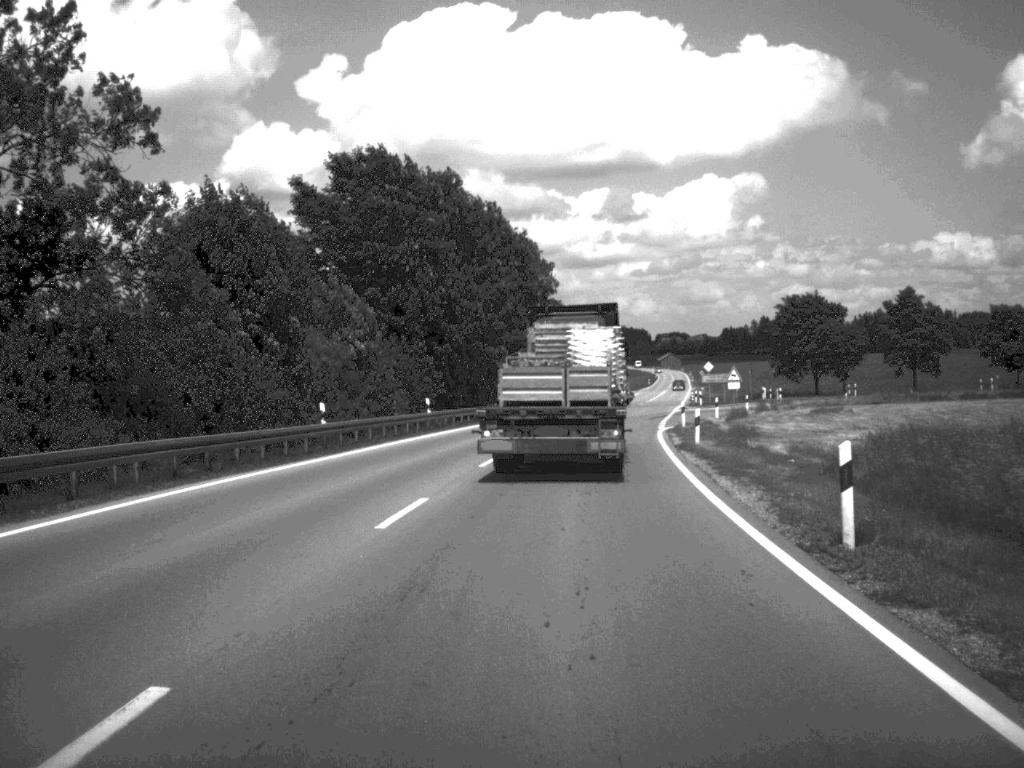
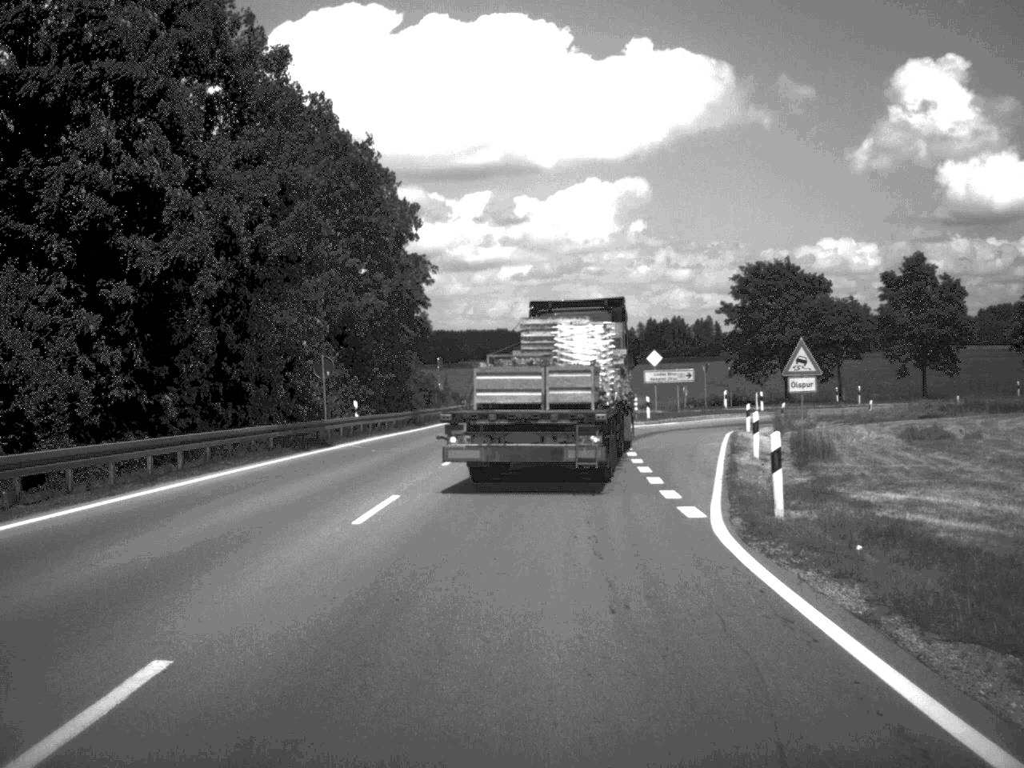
(+1.6, +34.5) m; +5°
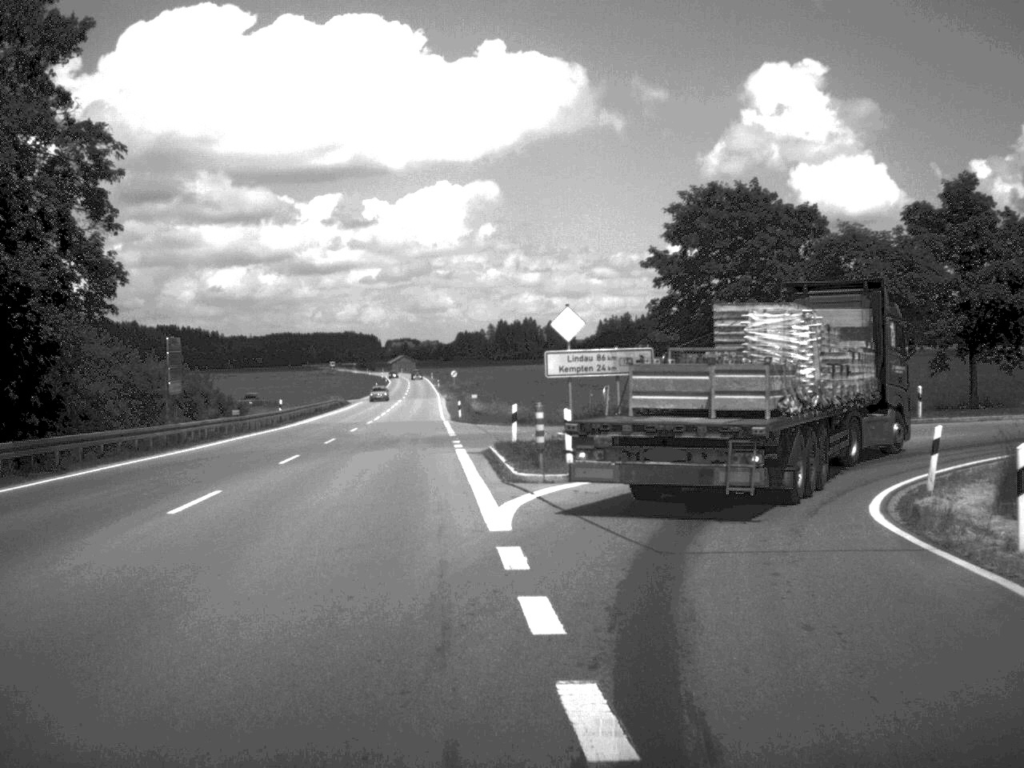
(+1.7, +33.7) m; +6°
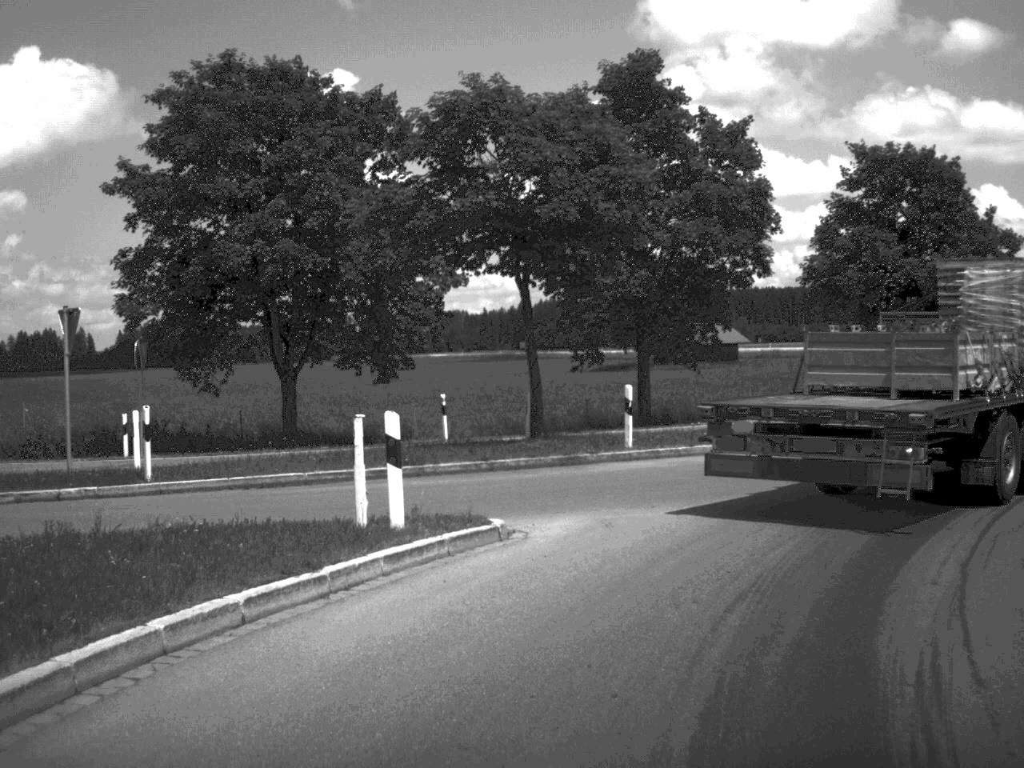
(+2.8, +20.7) m; +22°
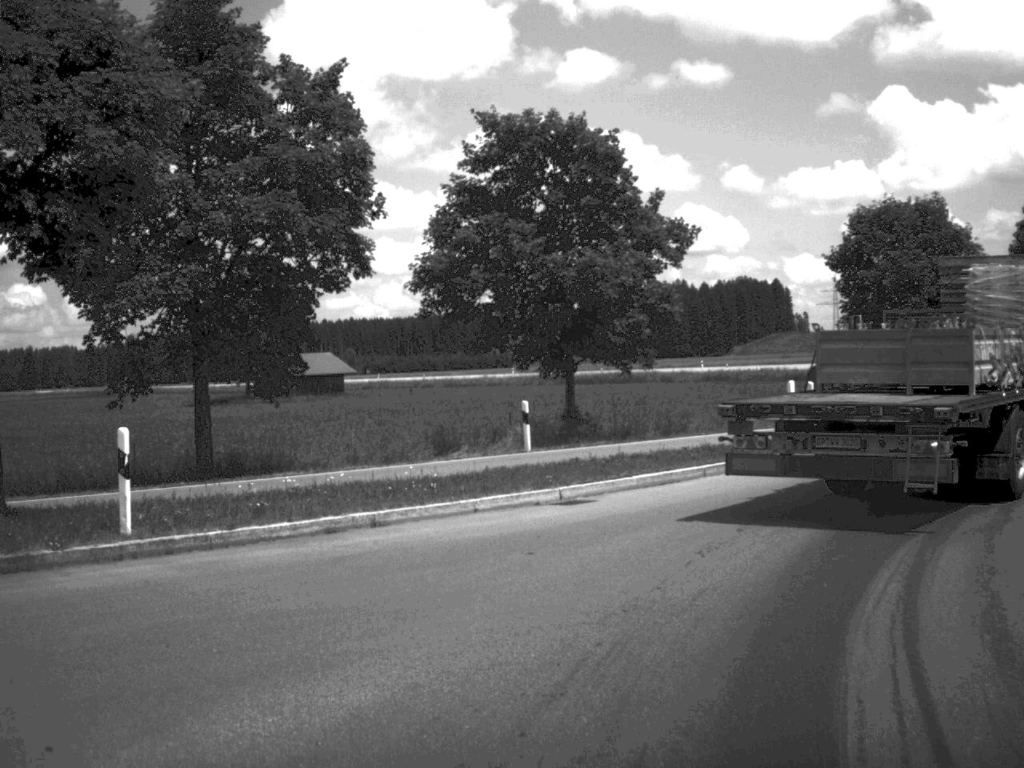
(+1.3, +8.5) m; +17°
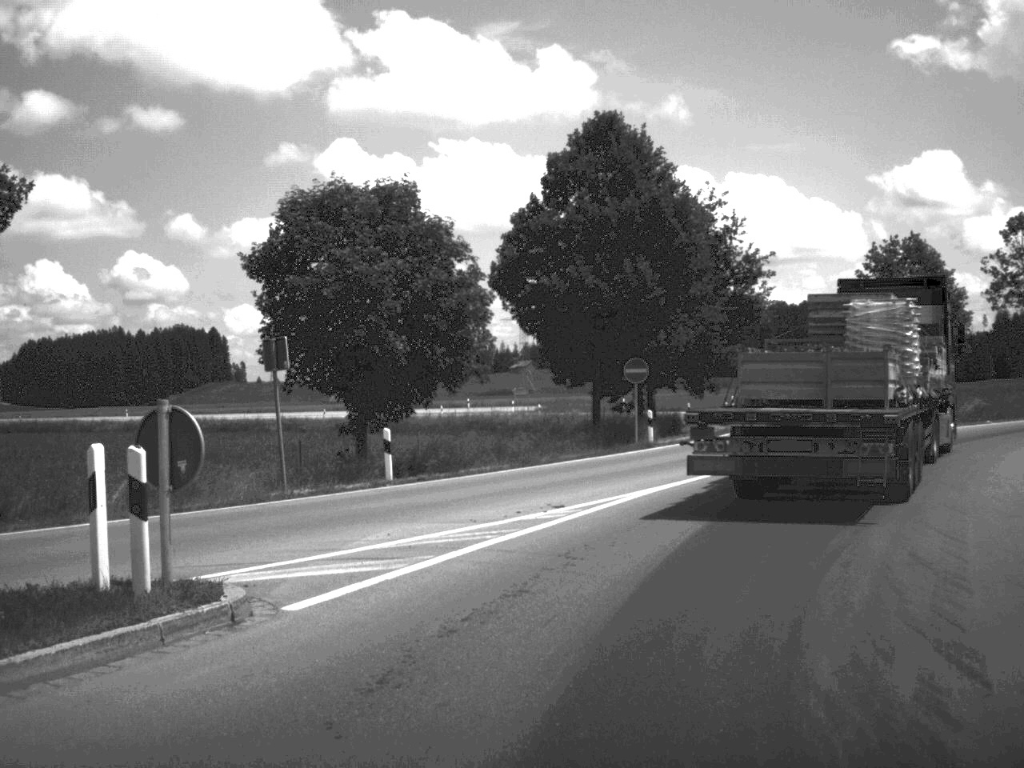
(+2.7, +12.1) m; +25°
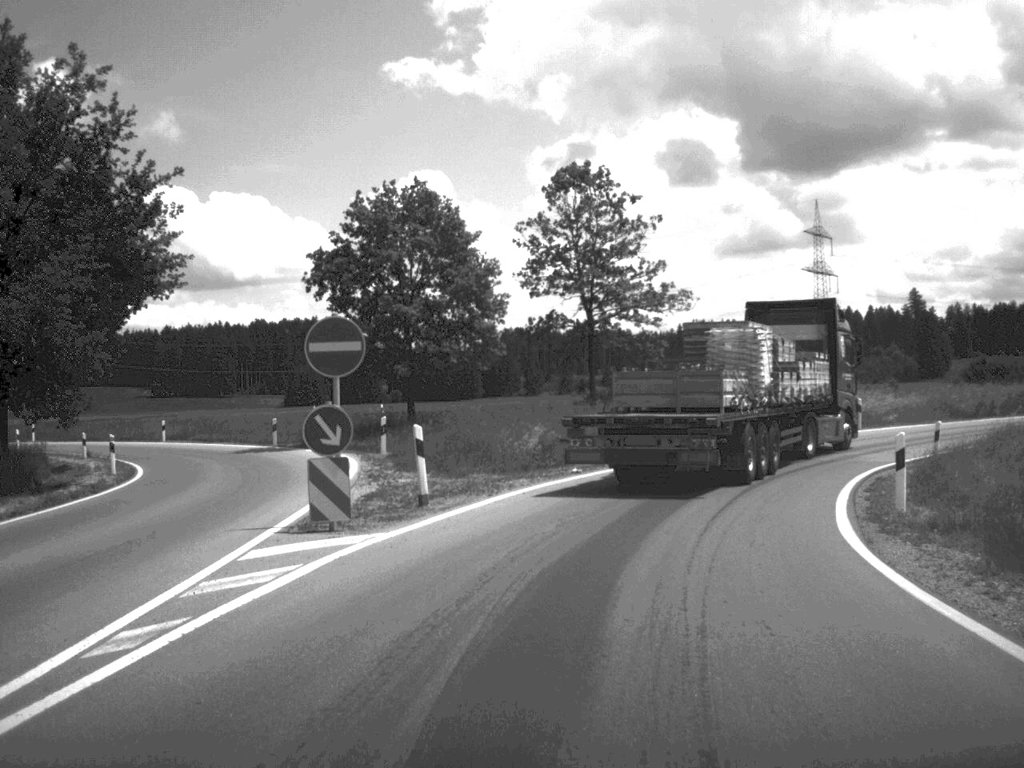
(+5.1, +21.5) m; +23°
